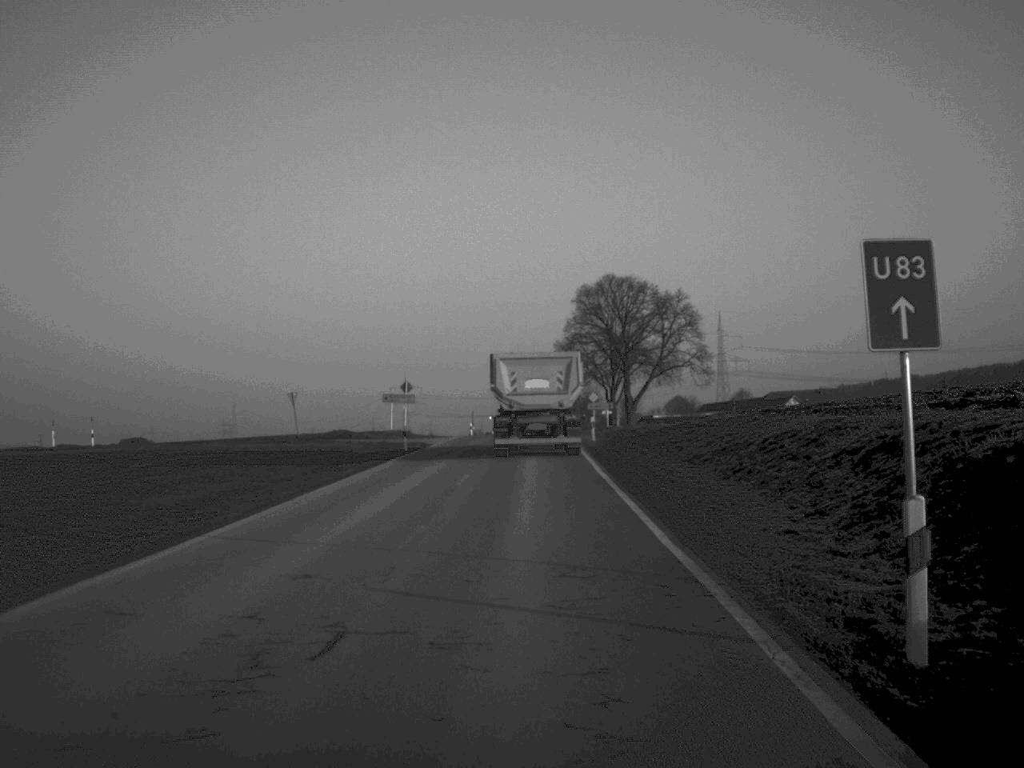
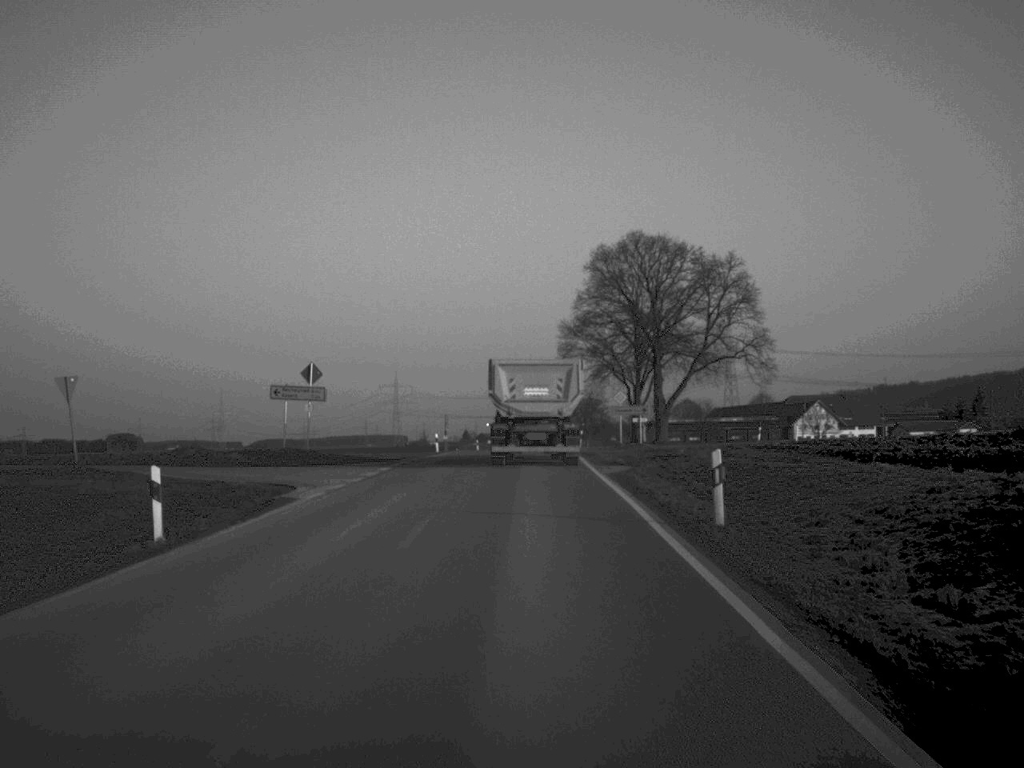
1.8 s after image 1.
(+0.1, +33.2) m; 0°
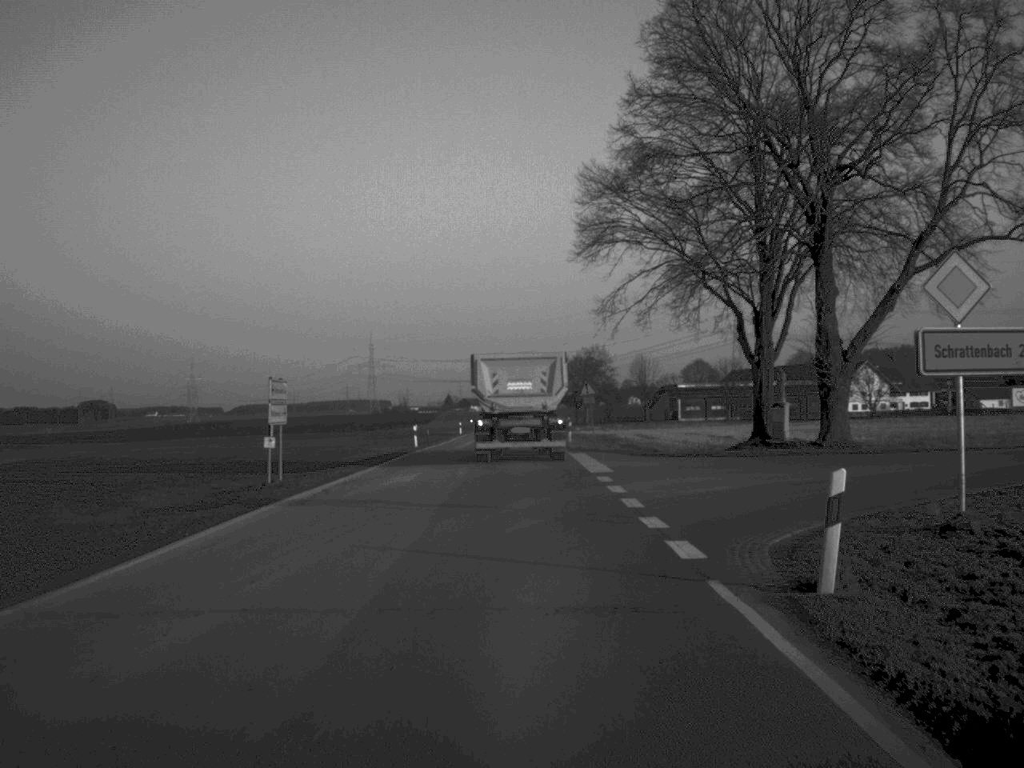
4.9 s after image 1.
(+0.2, +55.0) m; +1°
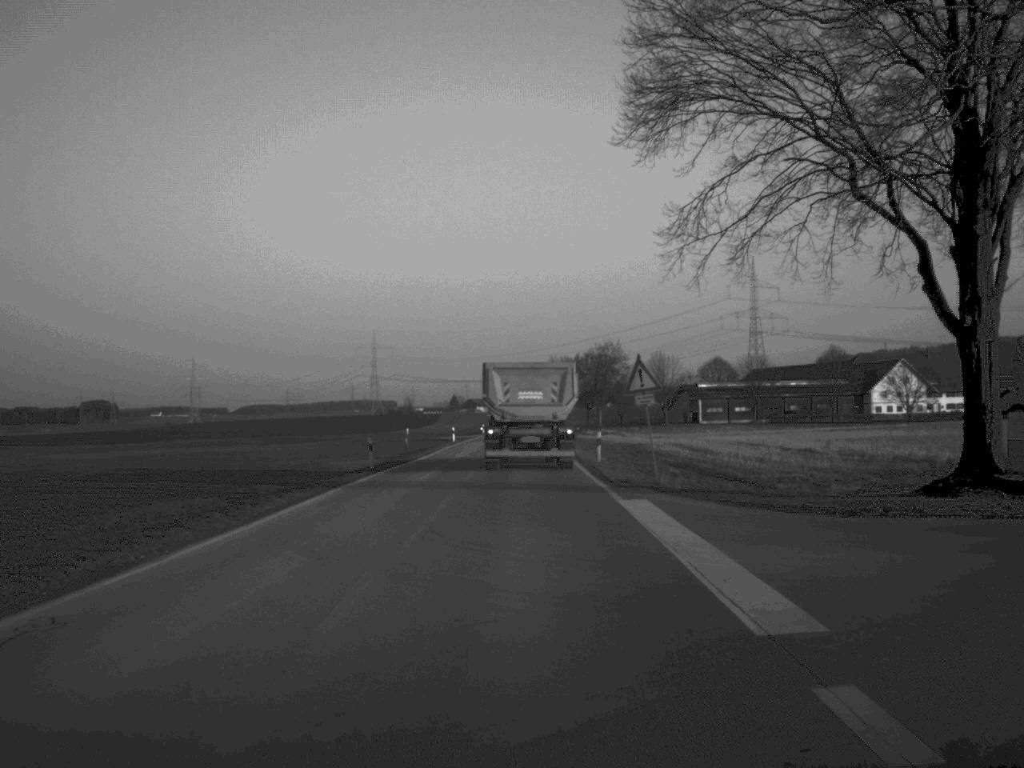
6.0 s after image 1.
(0.0, +19.6) m; 0°
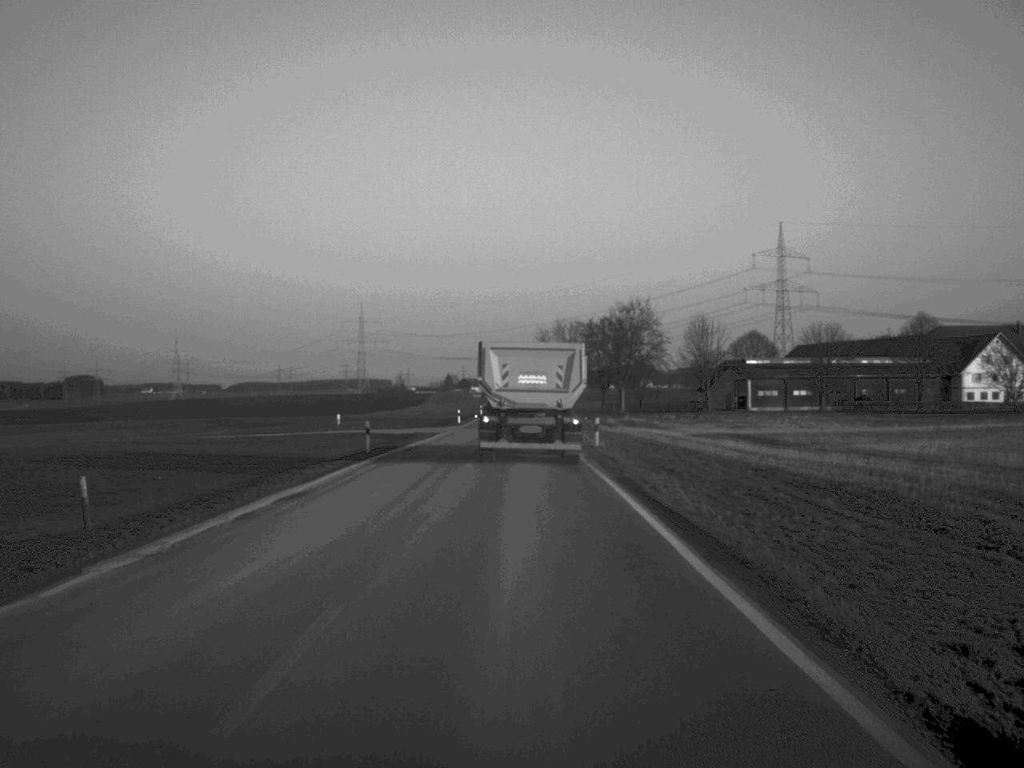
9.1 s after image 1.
(-0.1, +49.2) m; 0°
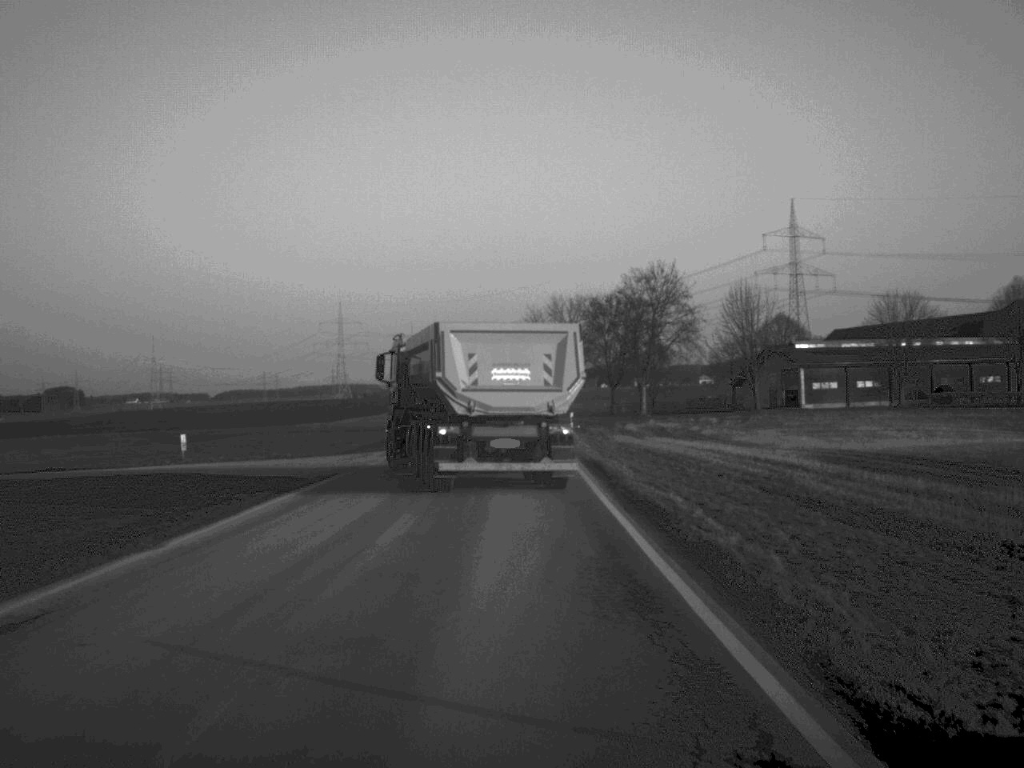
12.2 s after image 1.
(+0.2, +37.5) m; 0°
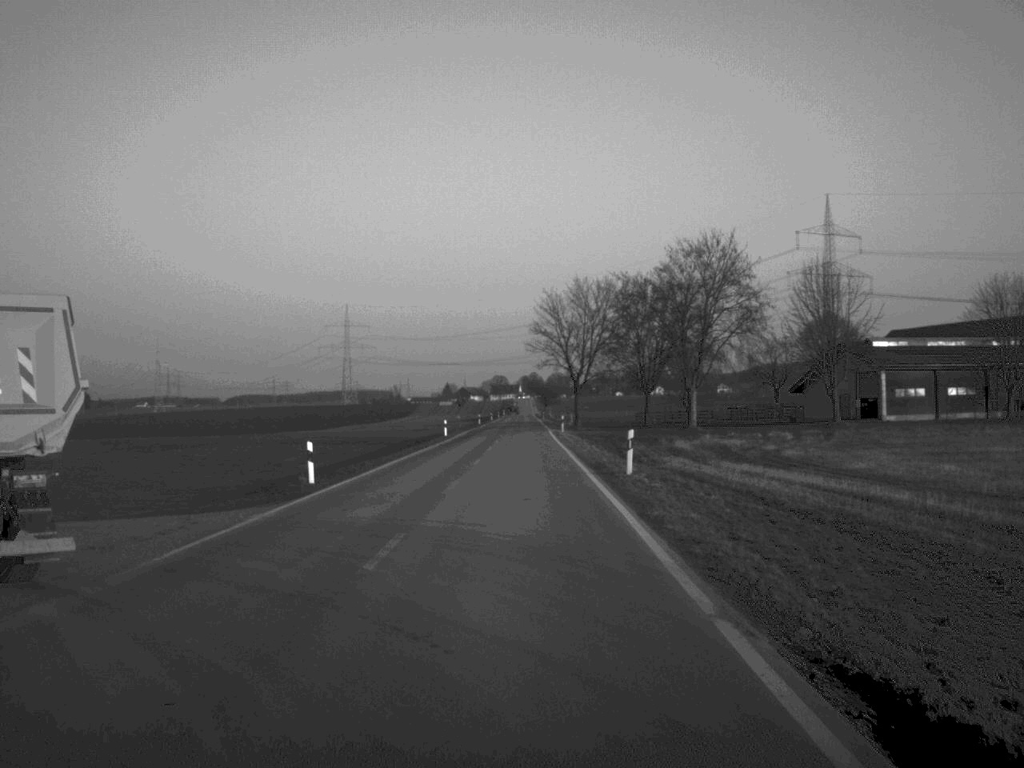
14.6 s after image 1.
(-0.1, +25.6) m; 0°
